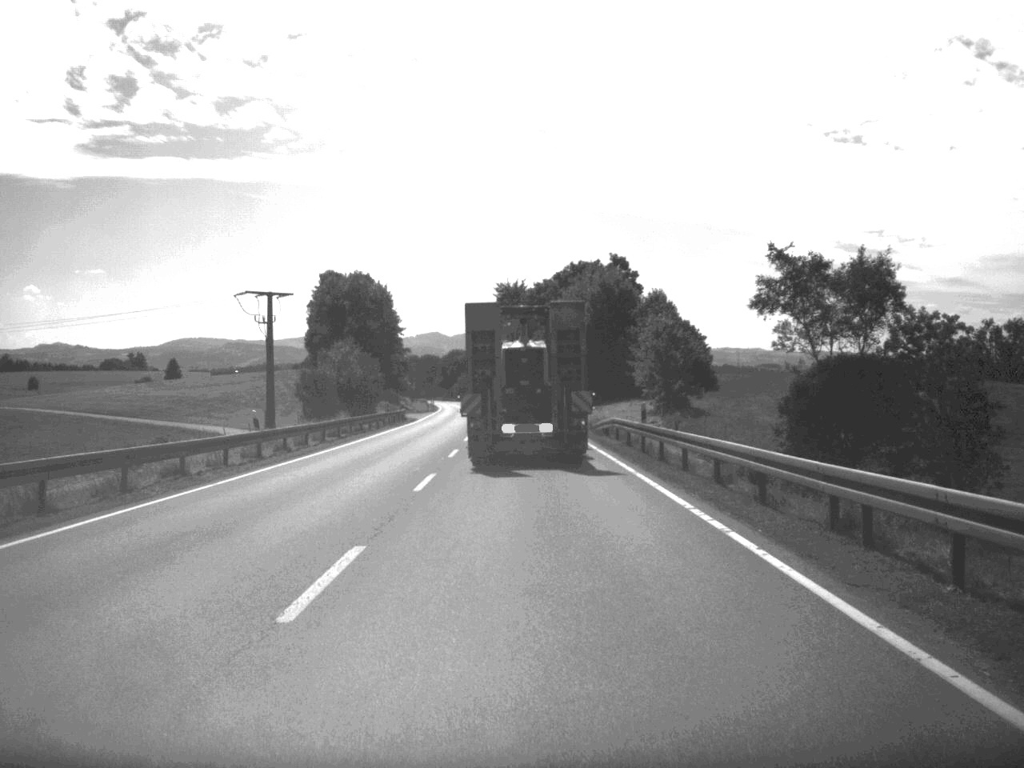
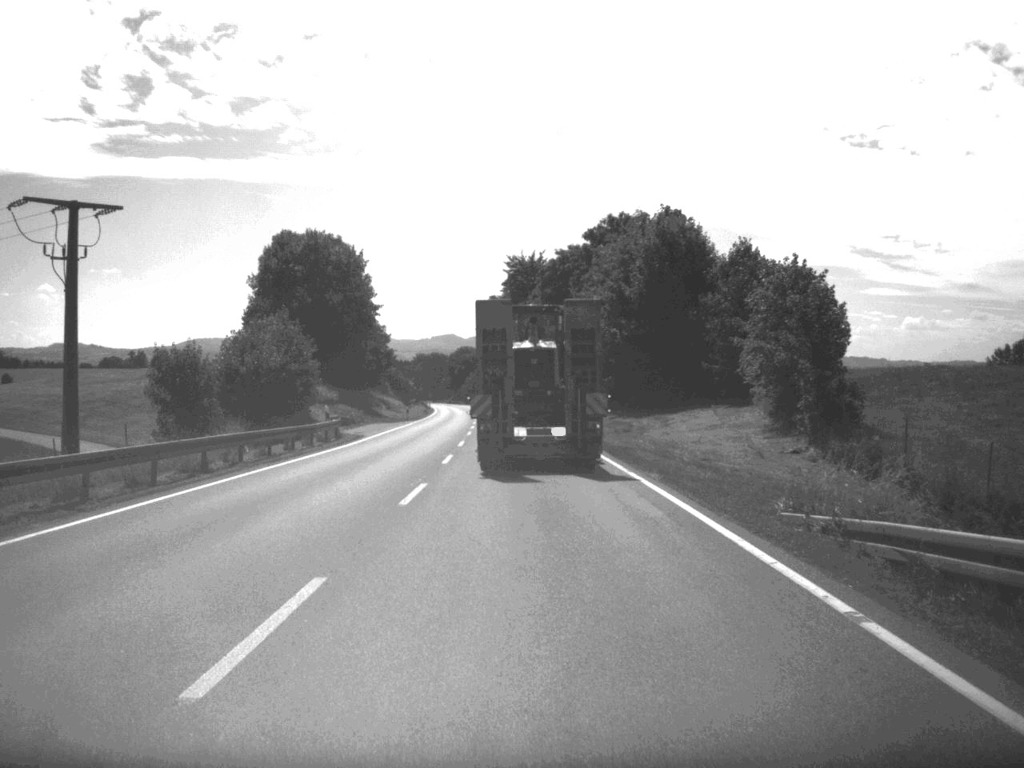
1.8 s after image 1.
(-0.3, +37.8) m; -1°
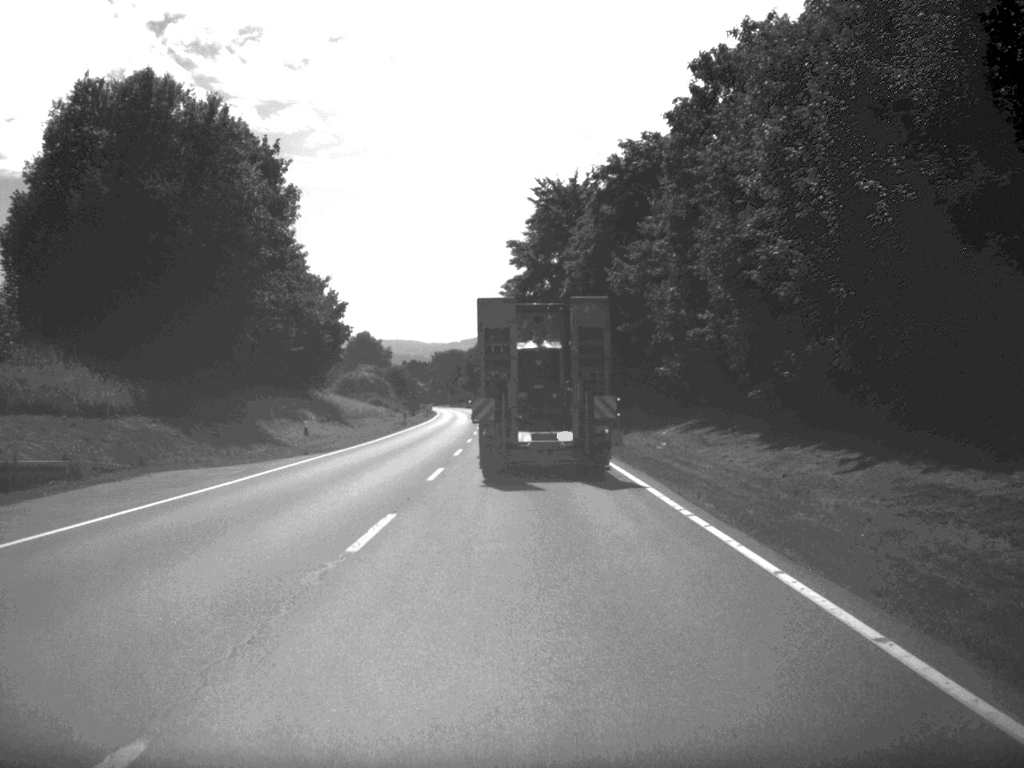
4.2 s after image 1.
(-0.7, +52.4) m; -2°
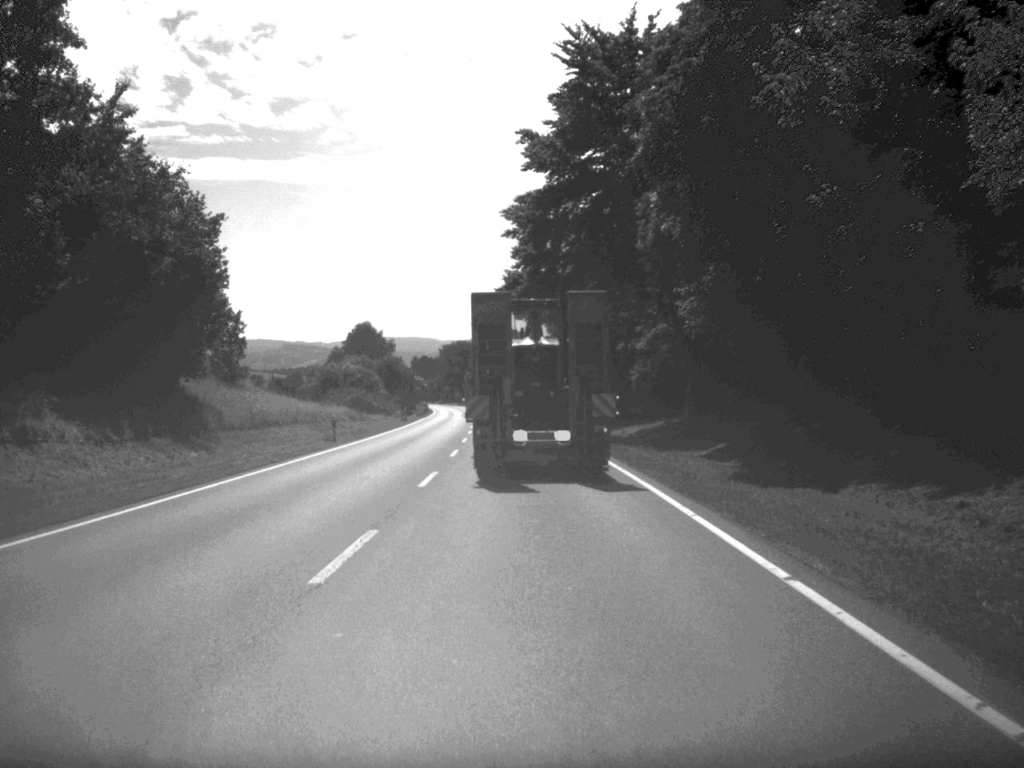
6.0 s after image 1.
(-0.3, +37.5) m; -1°
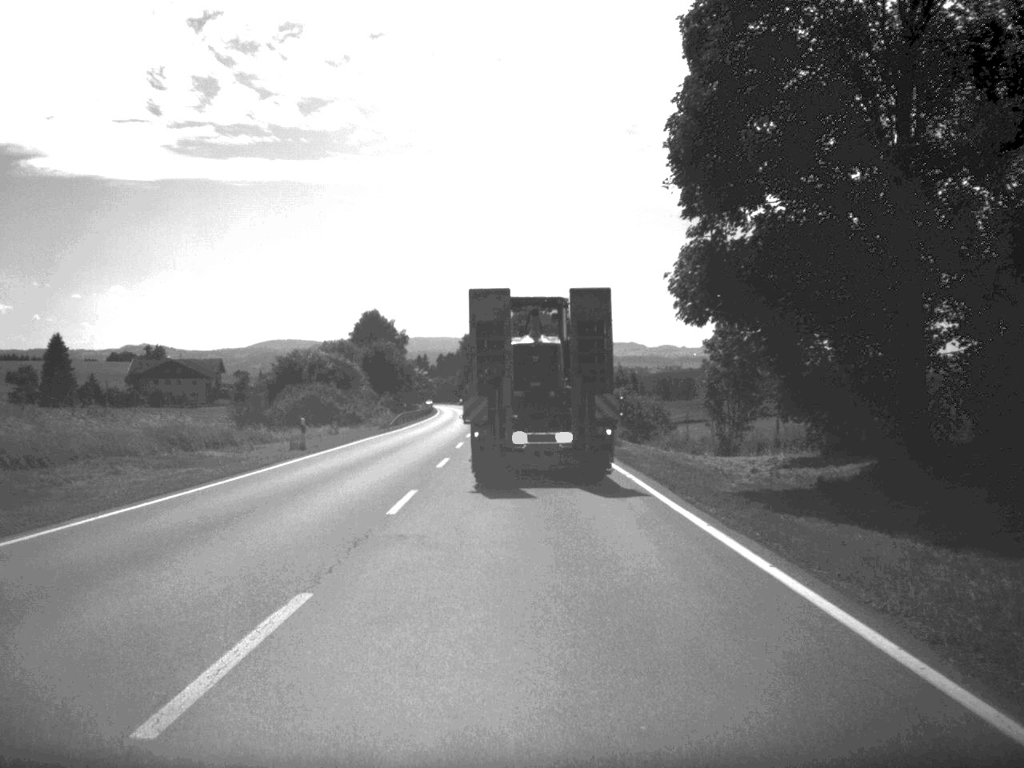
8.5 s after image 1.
(-0.7, +52.0) m; -2°
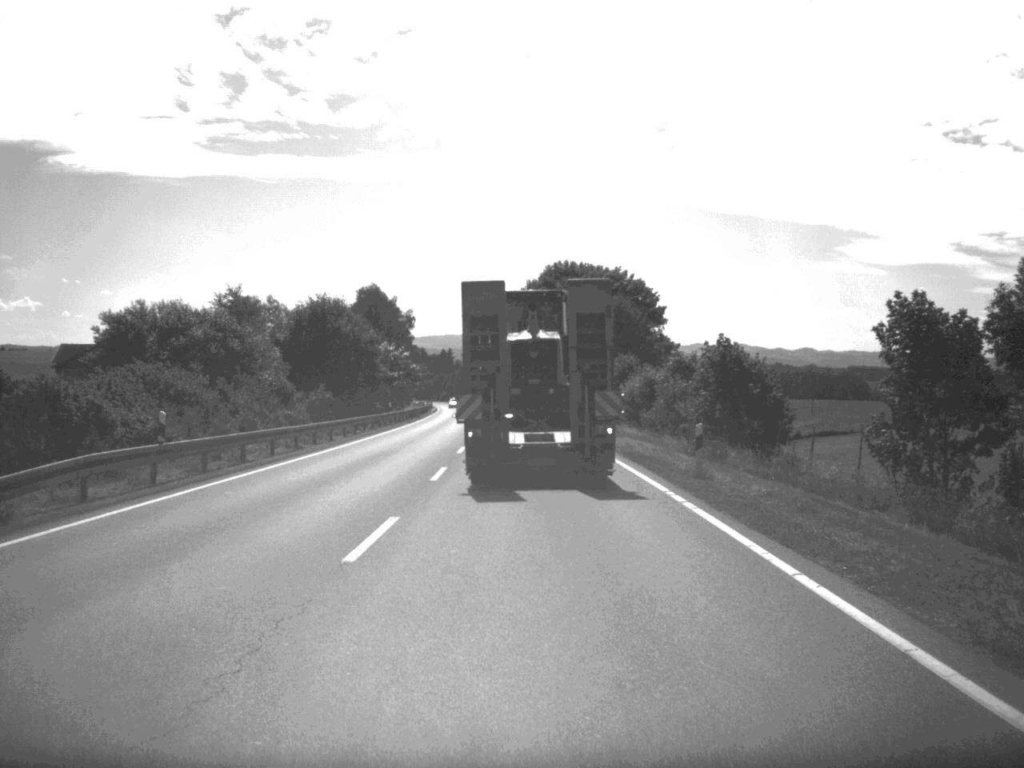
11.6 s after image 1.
(-1.0, +64.1) m; -2°
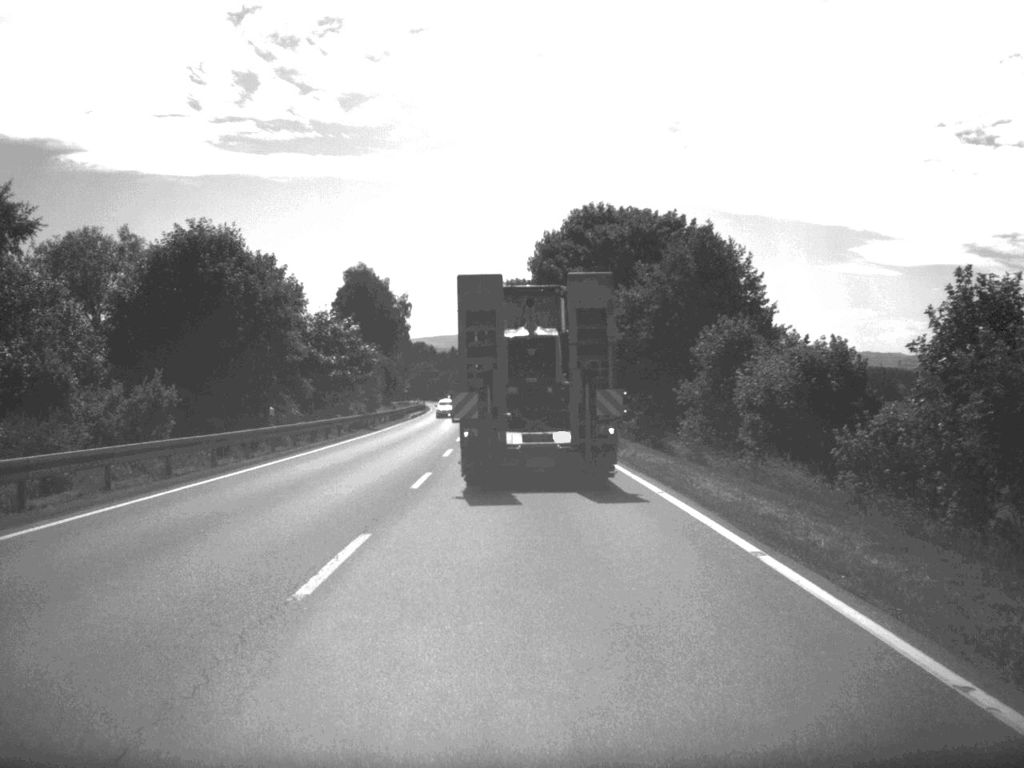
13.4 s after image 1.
(-0.2, +37.7) m; -1°
